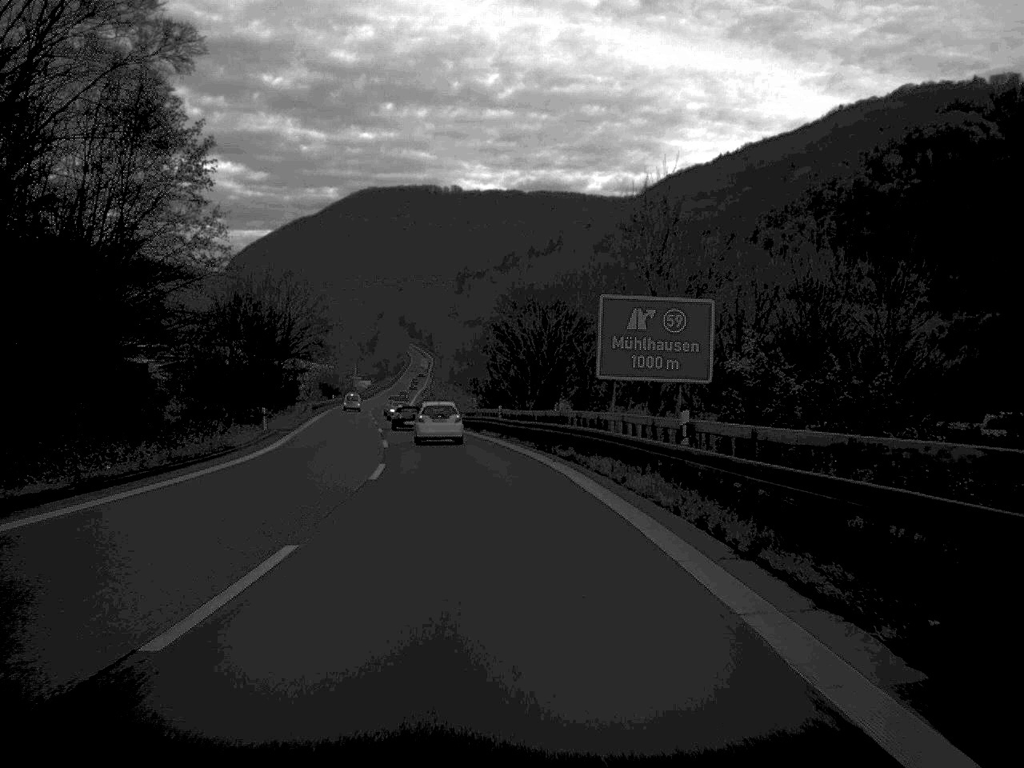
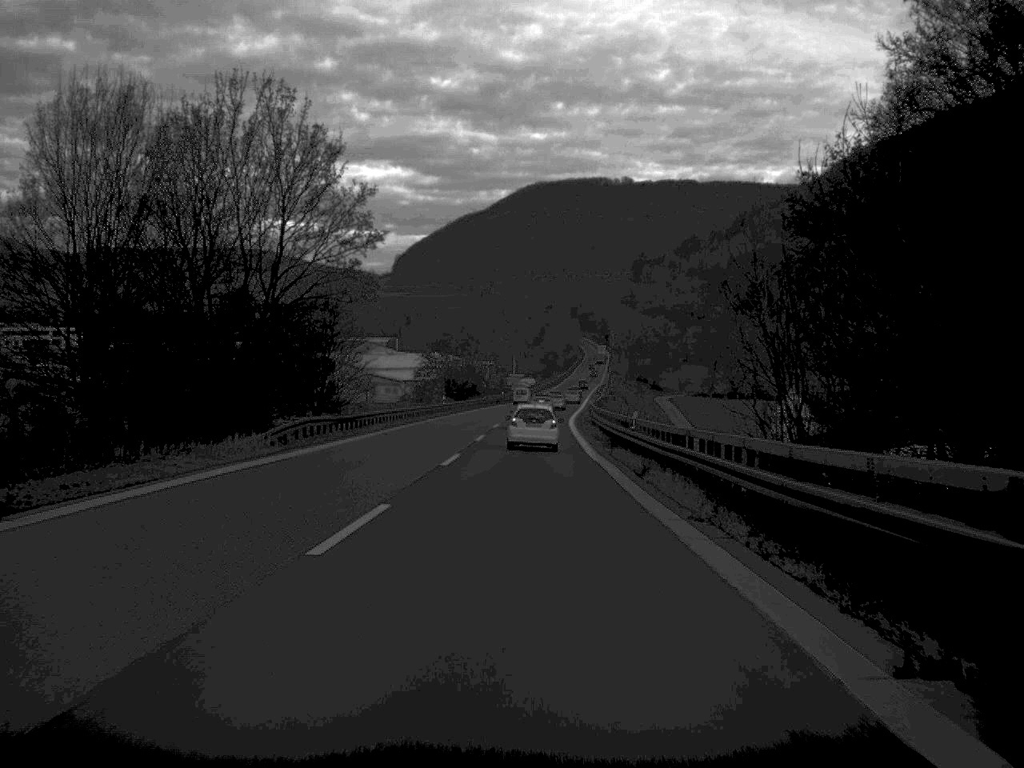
(-5.3, +67.2) m; -8°
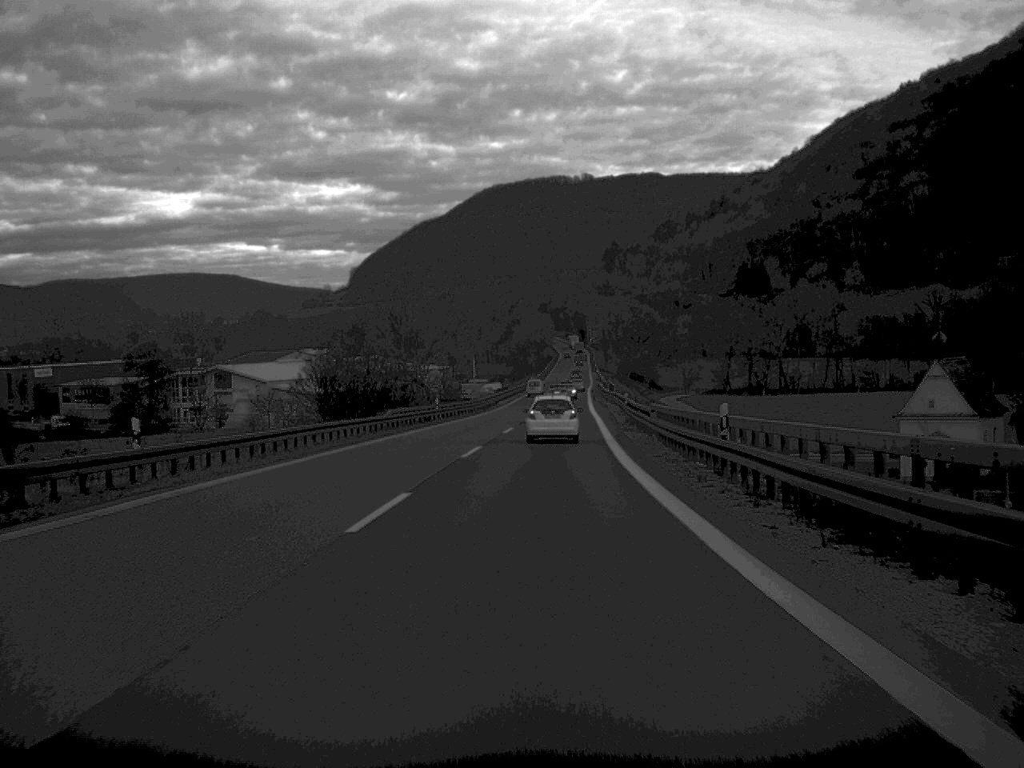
(+0.5, +69.1) m; +1°
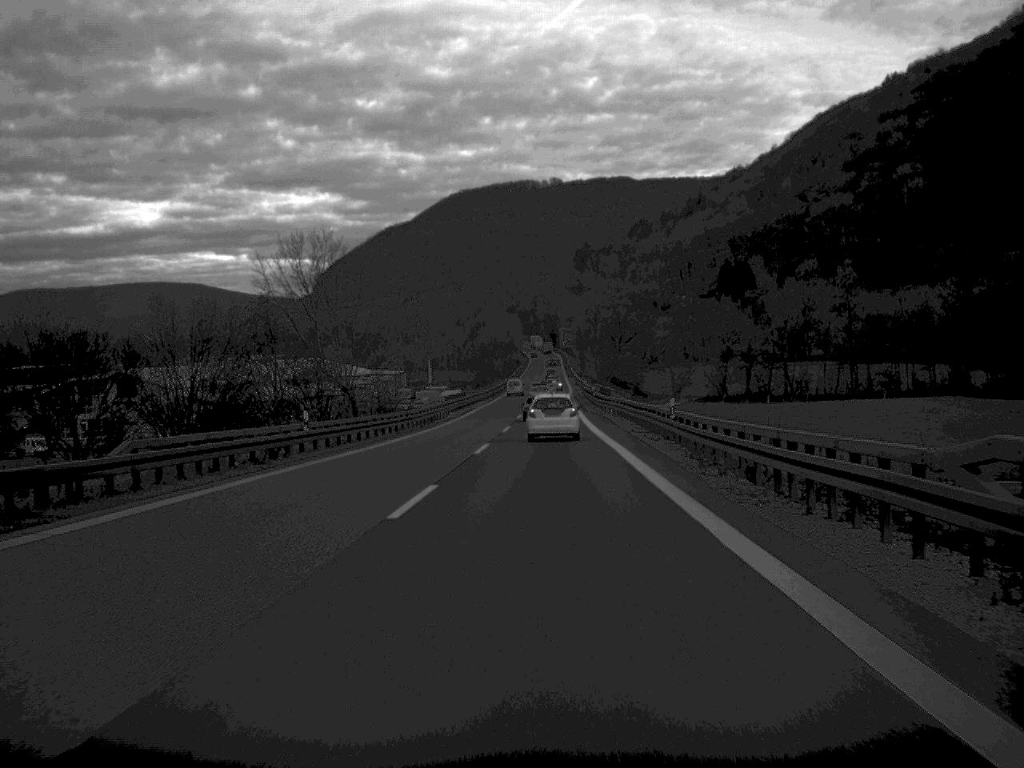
(+0.4, +33.9) m; +1°
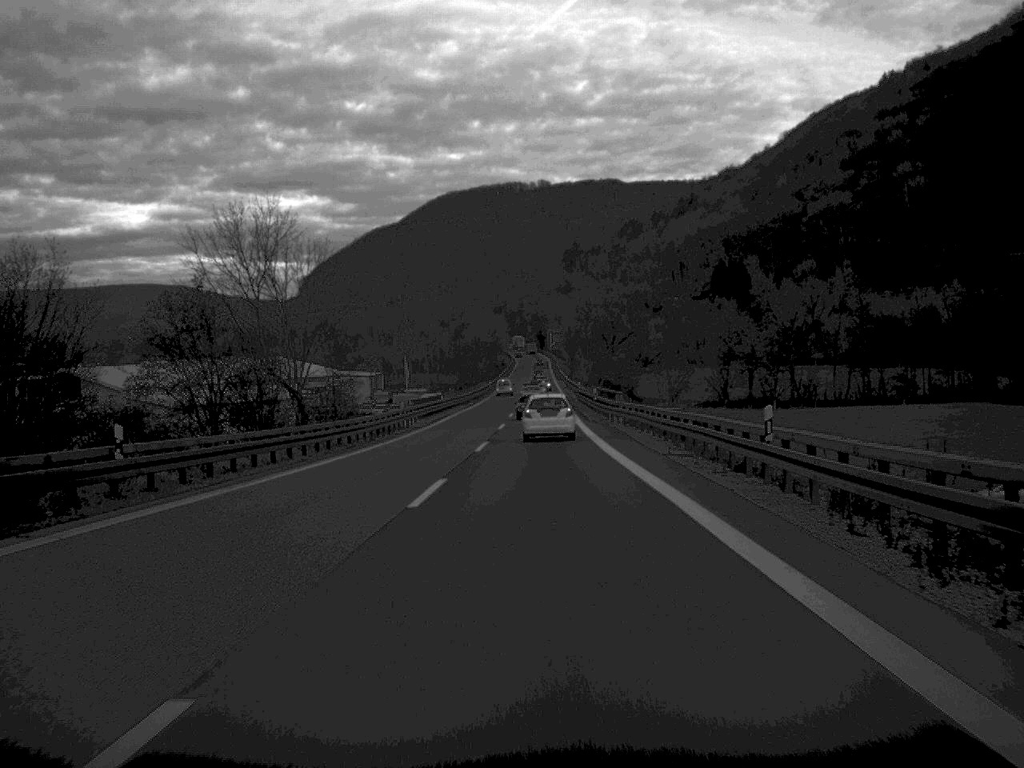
(+0.1, +16.2) m; +1°
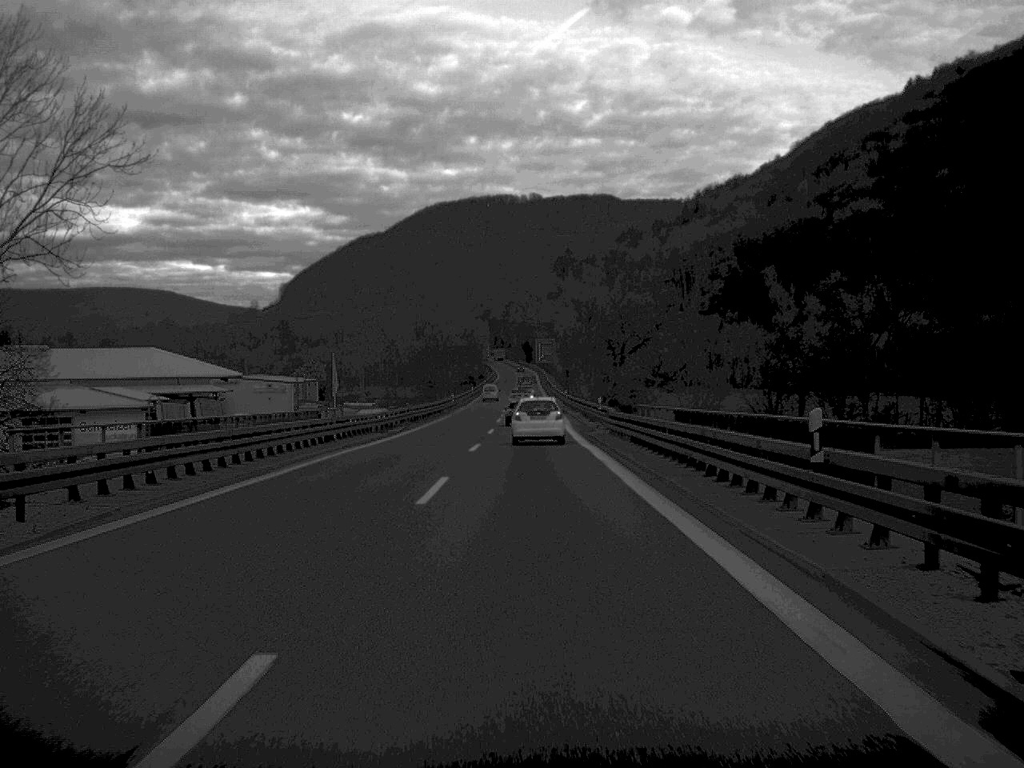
(+0.4, +52.1) m; +1°
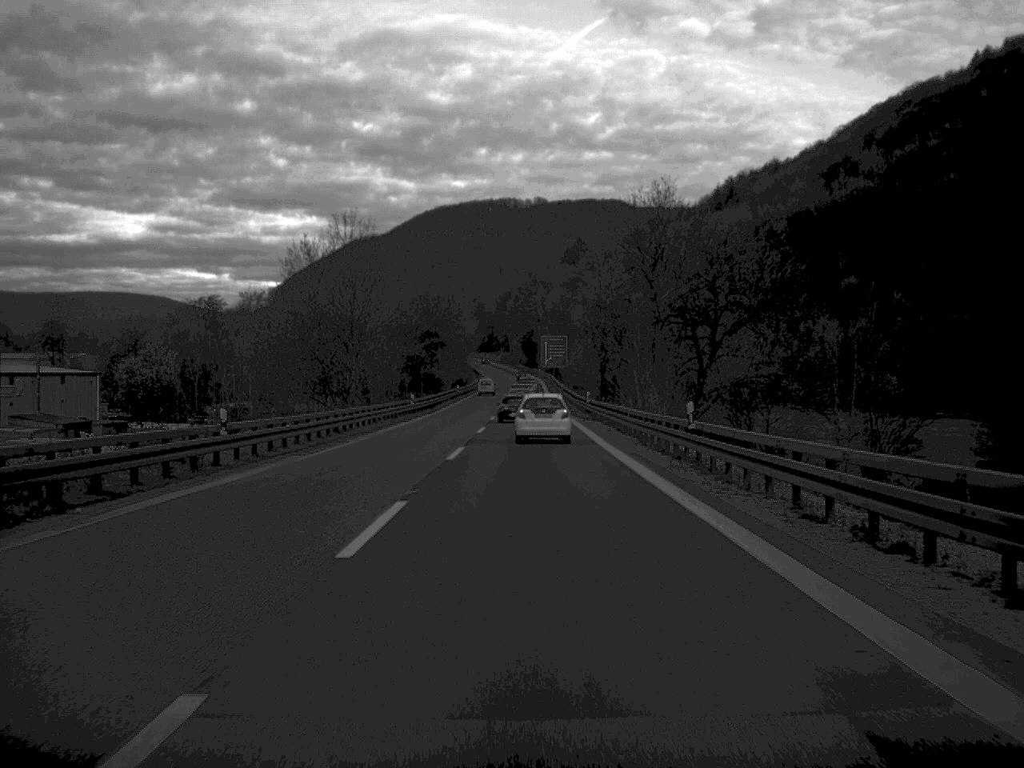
(+0.1, +84.5) m; 0°
